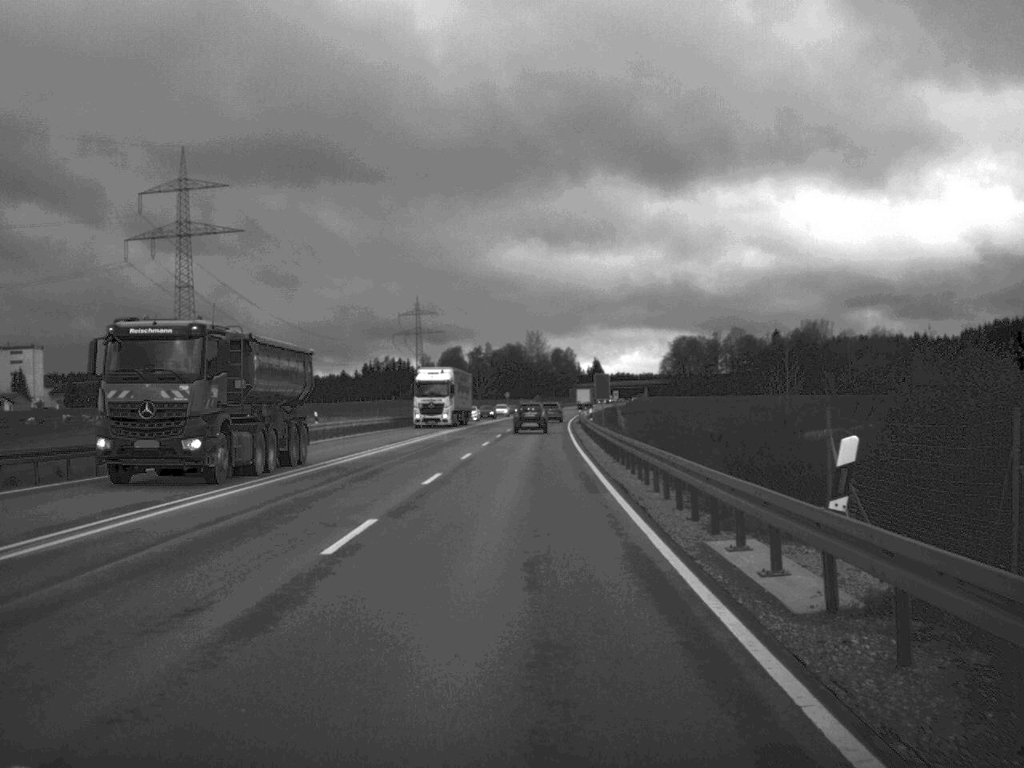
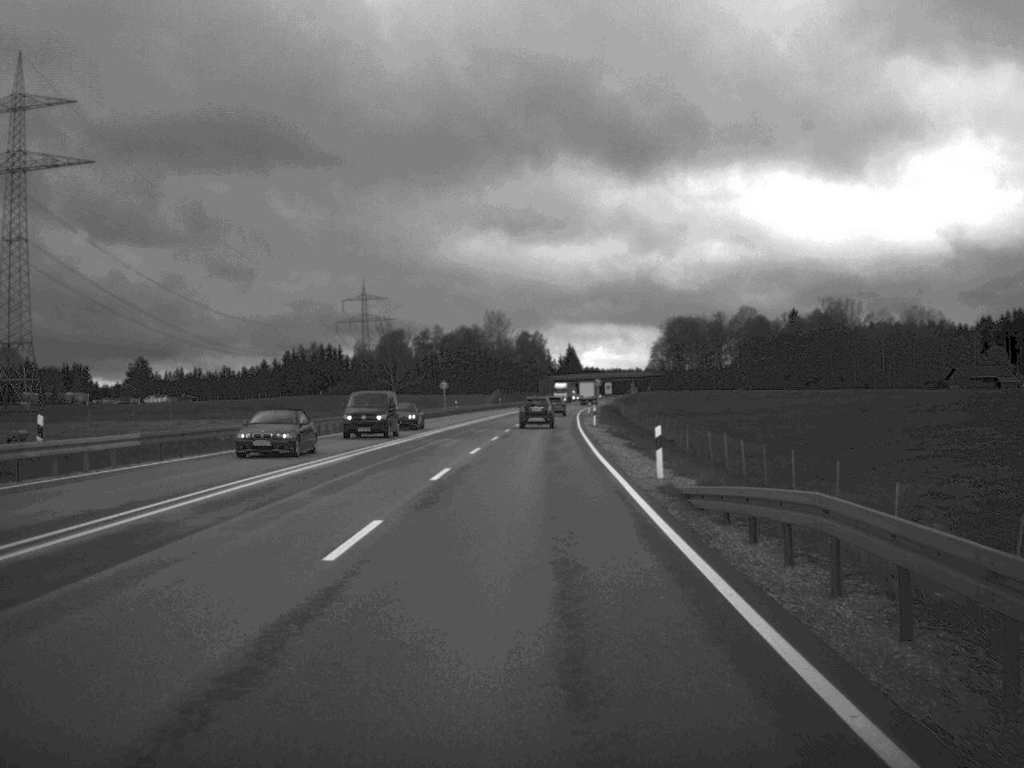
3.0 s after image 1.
(+1.1, +84.2) m; +2°
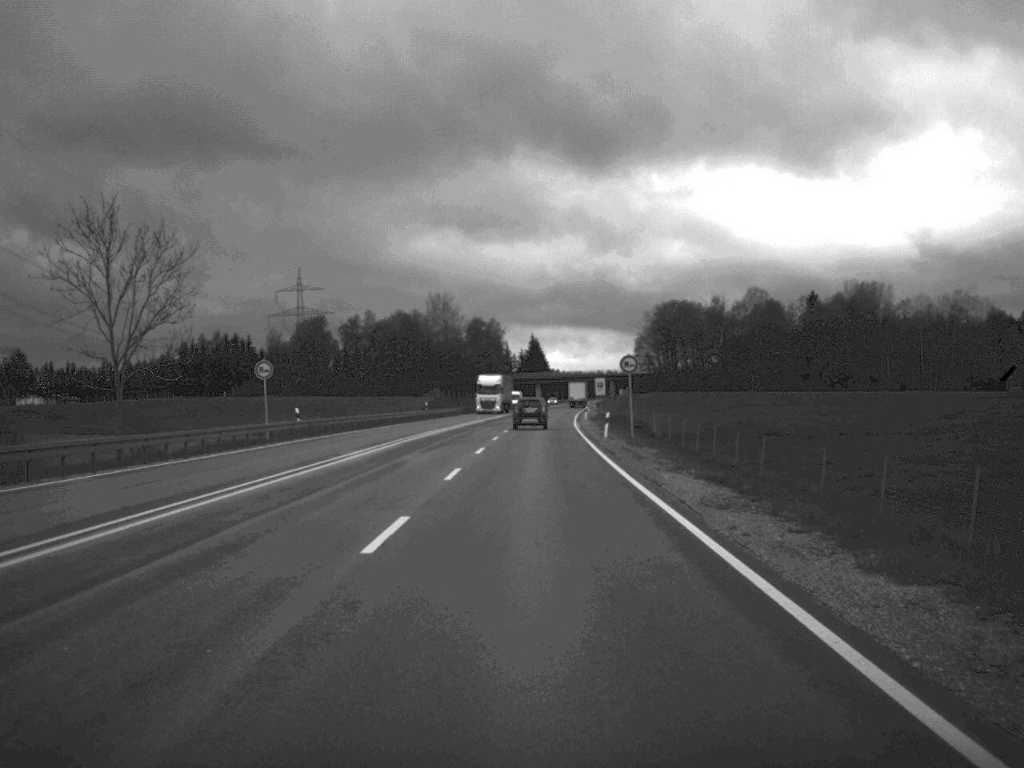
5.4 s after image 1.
(+0.9, +70.9) m; +2°
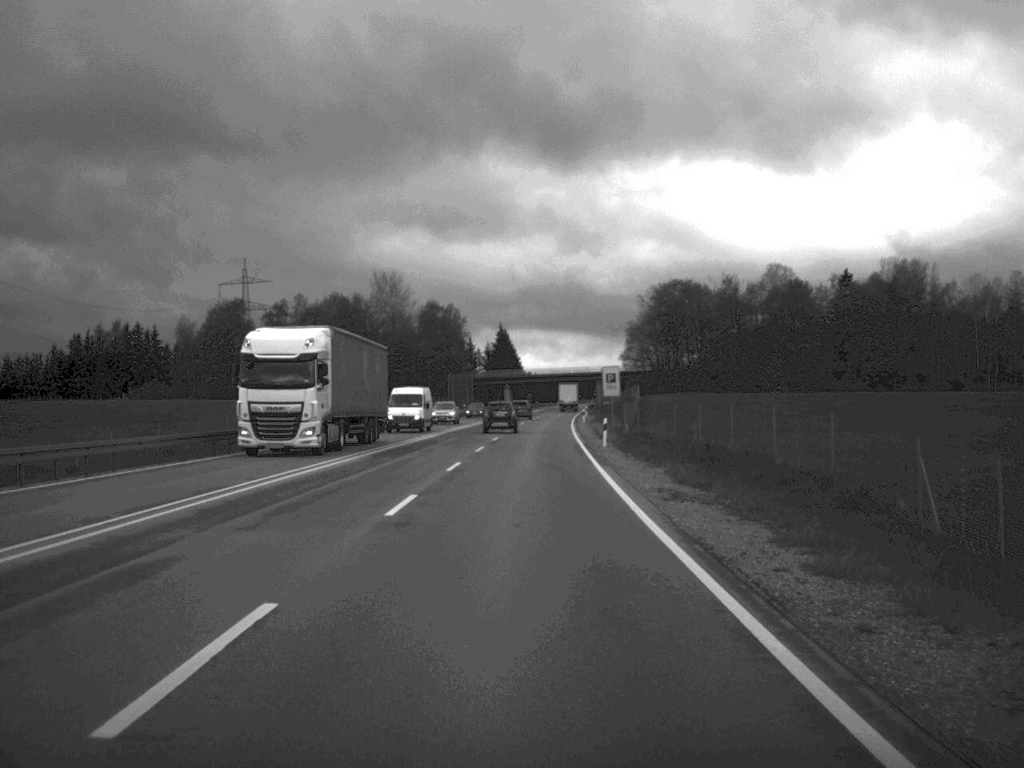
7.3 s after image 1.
(+0.8, +54.7) m; +1°
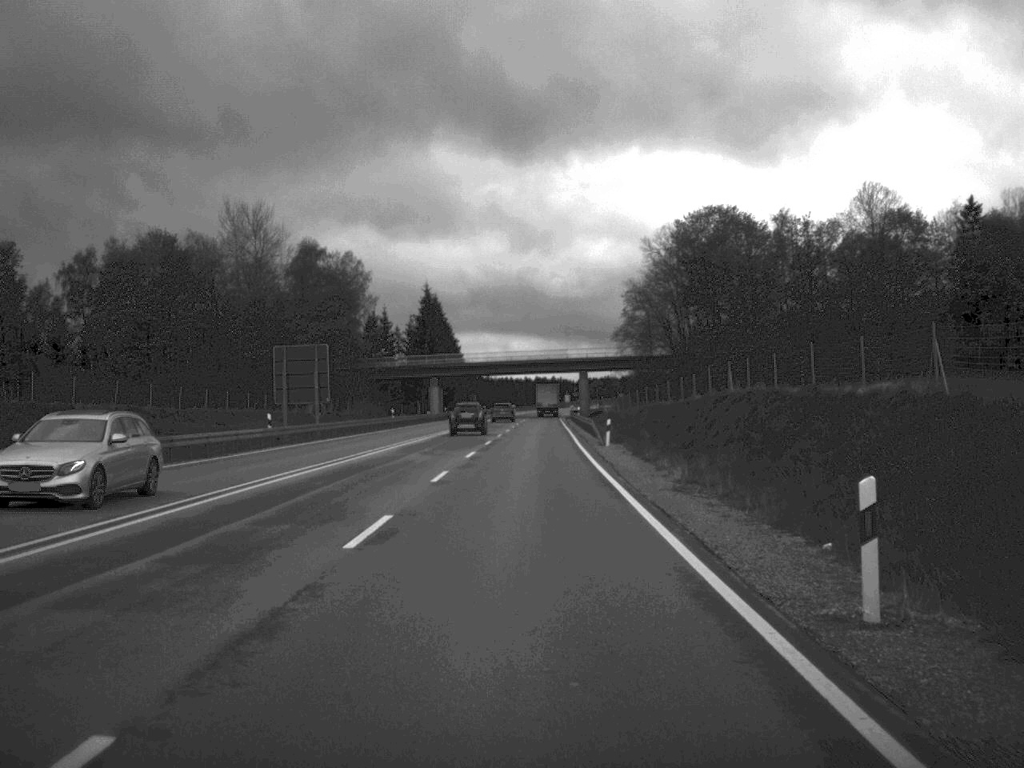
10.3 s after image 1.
(+1.4, +87.5) m; +2°
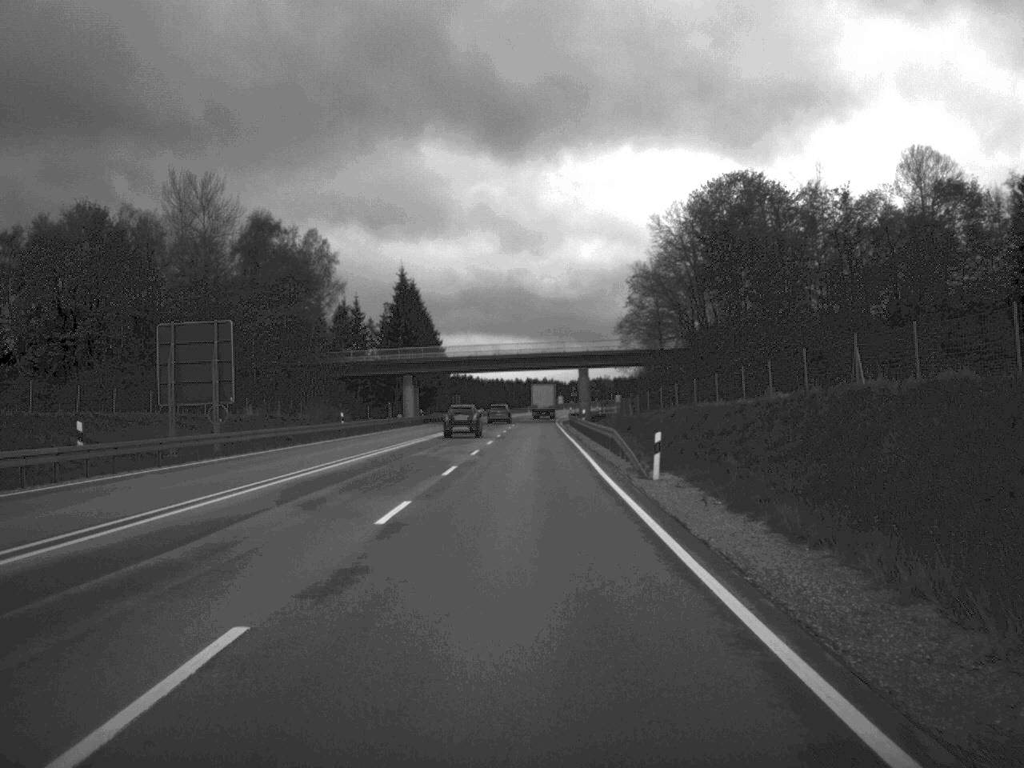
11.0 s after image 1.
(+0.1, +20.7) m; 0°
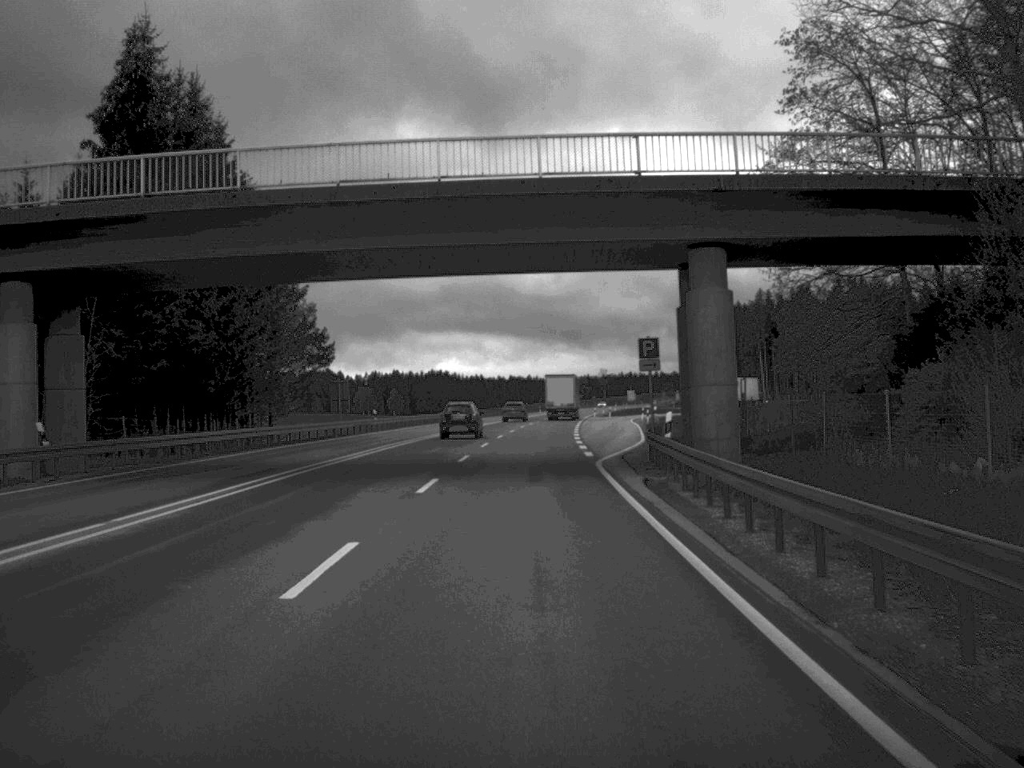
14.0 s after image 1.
(+0.6, +90.0) m; +1°
